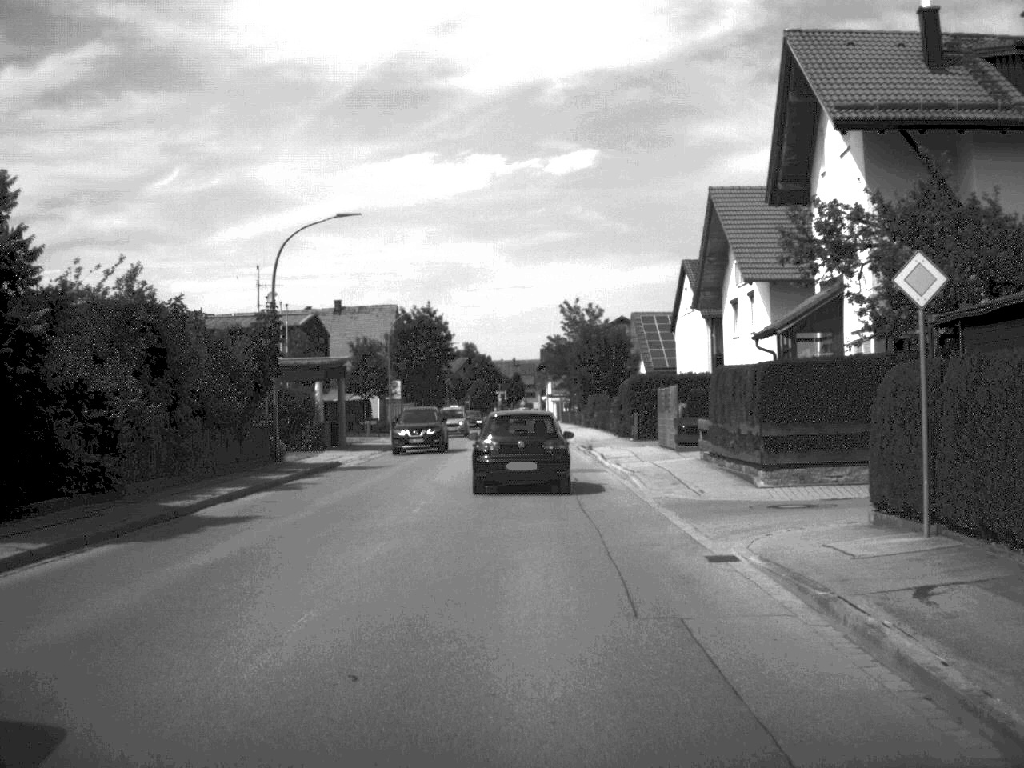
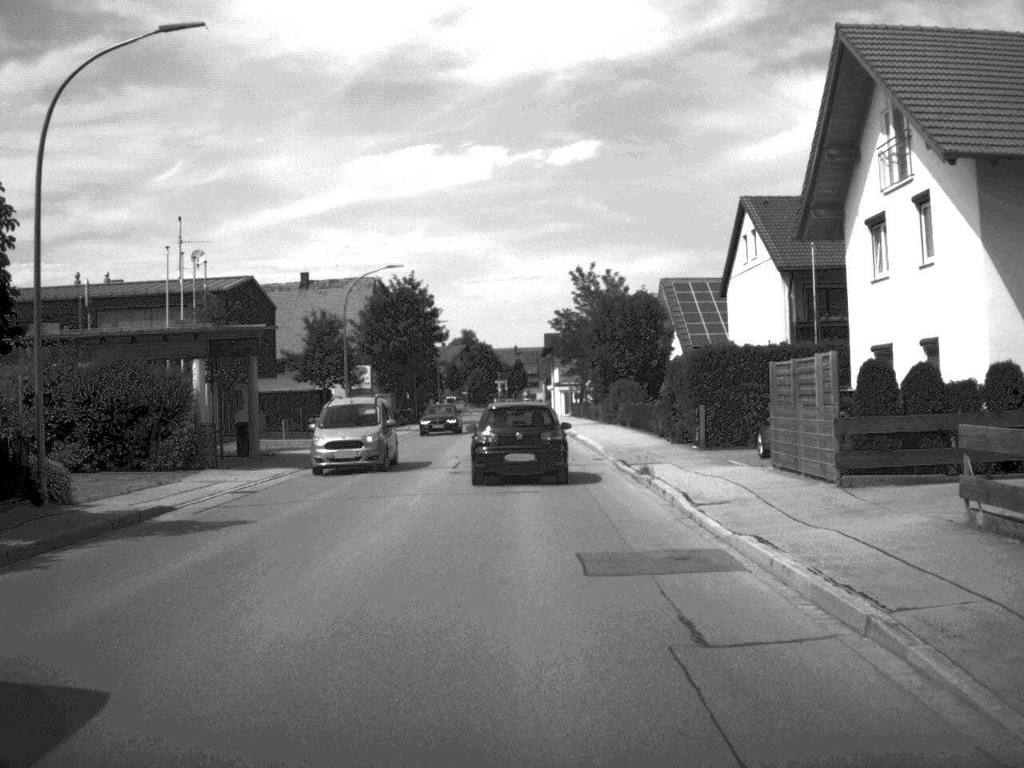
(0.0, +18.6) m; 0°
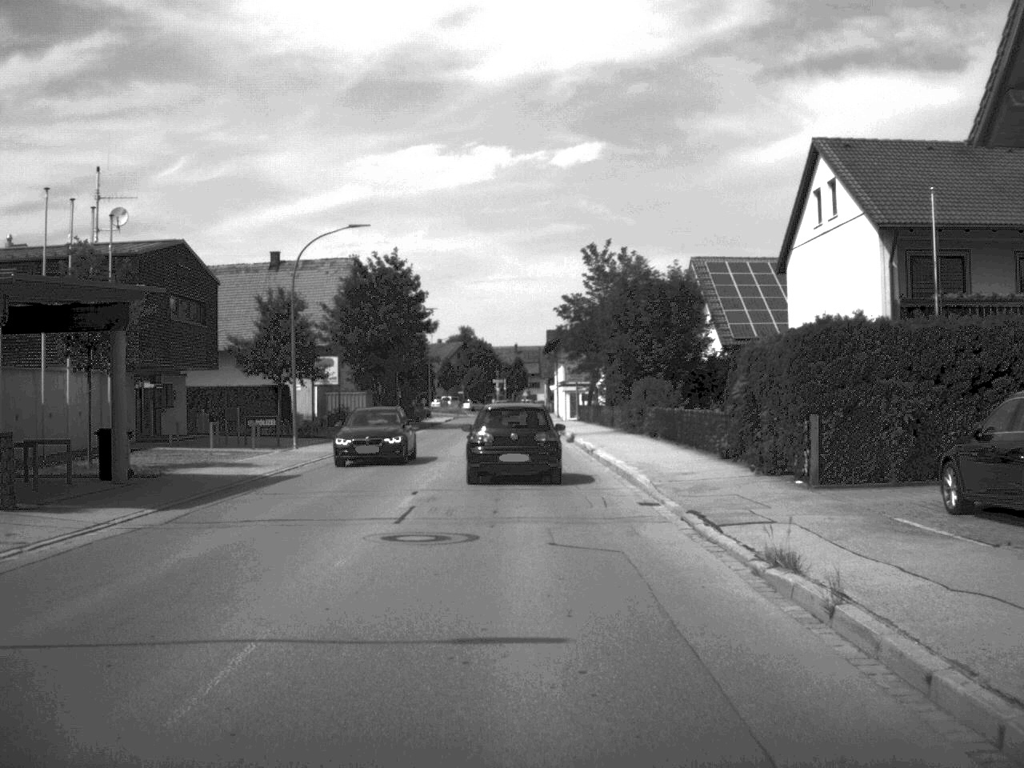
(0.0, +12.6) m; 0°
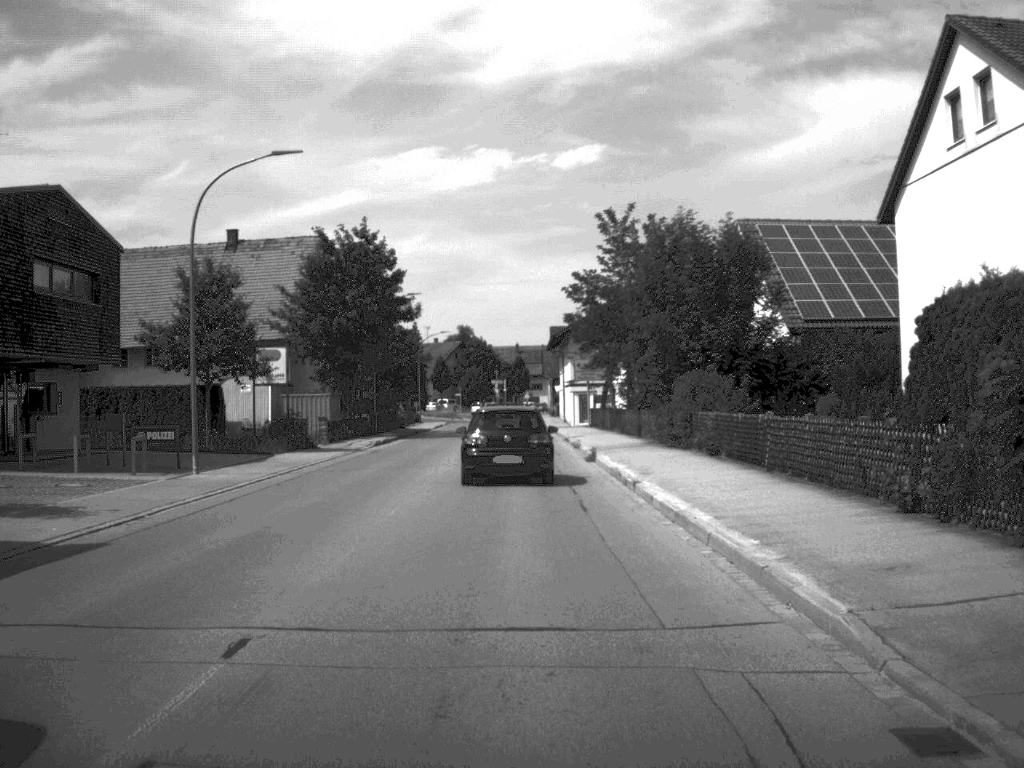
(0.0, +13.1) m; 0°
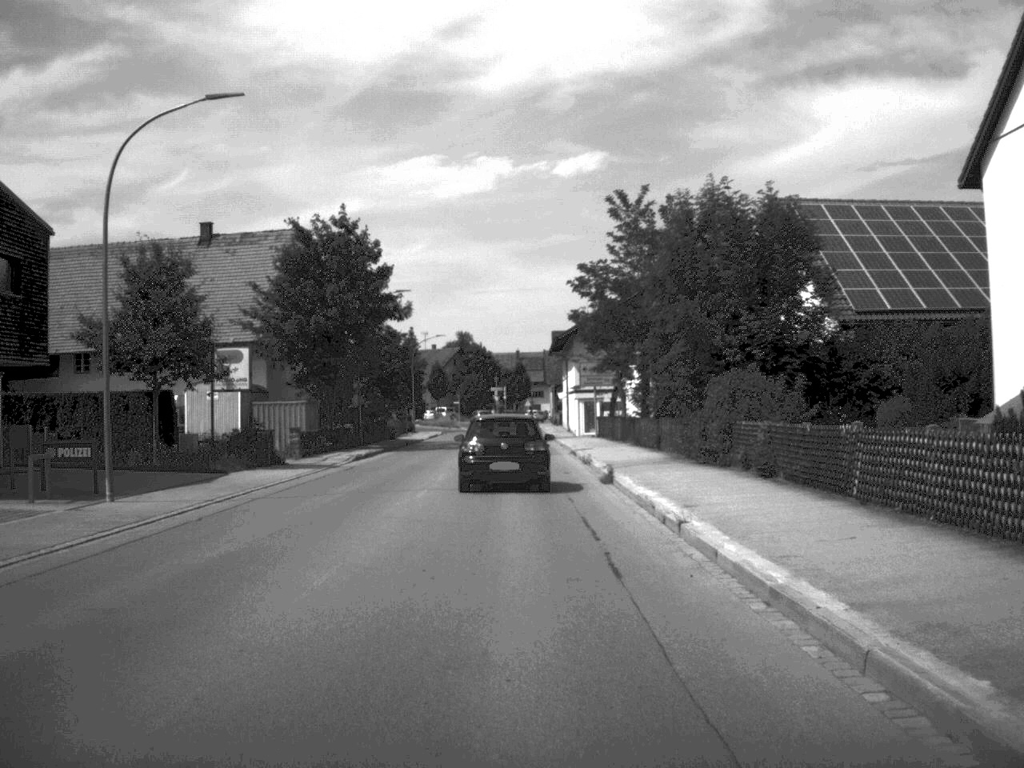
(0.0, +6.3) m; 0°
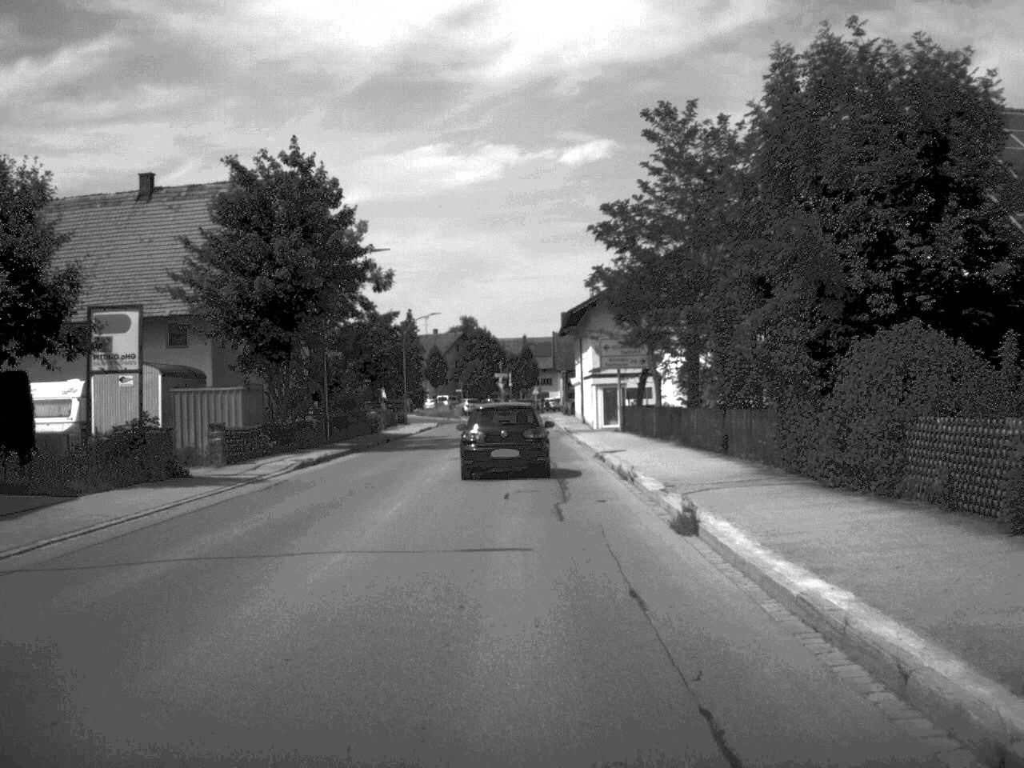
(0.0, +12.0) m; 0°
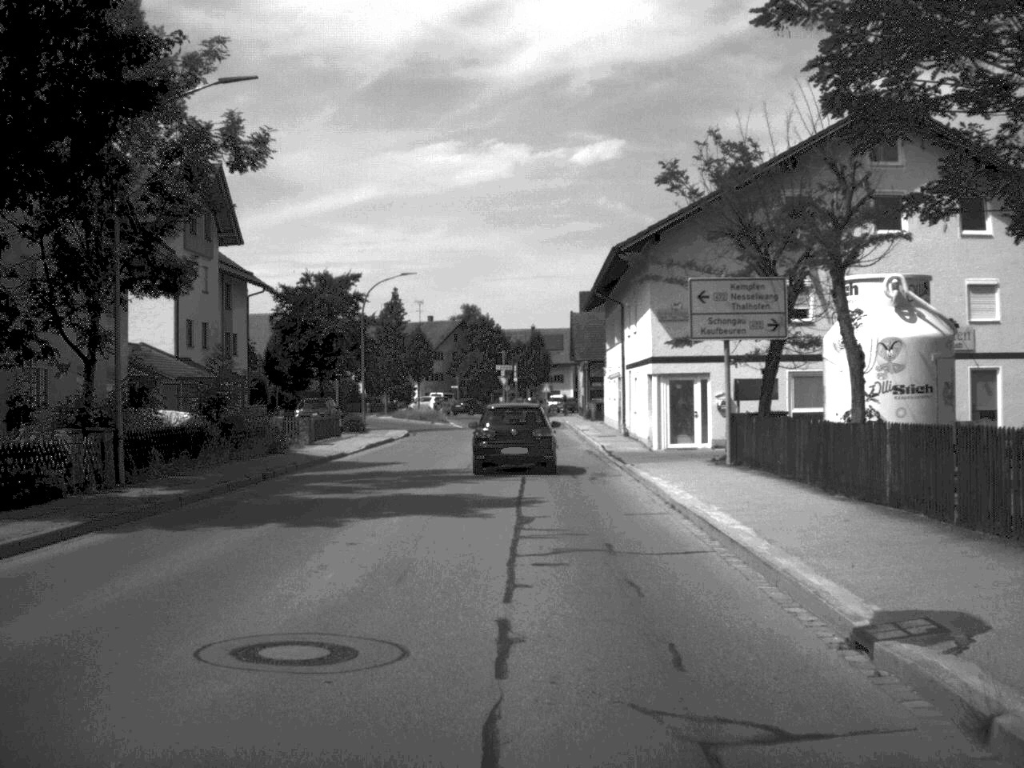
(-0.2, +25.7) m; 0°
